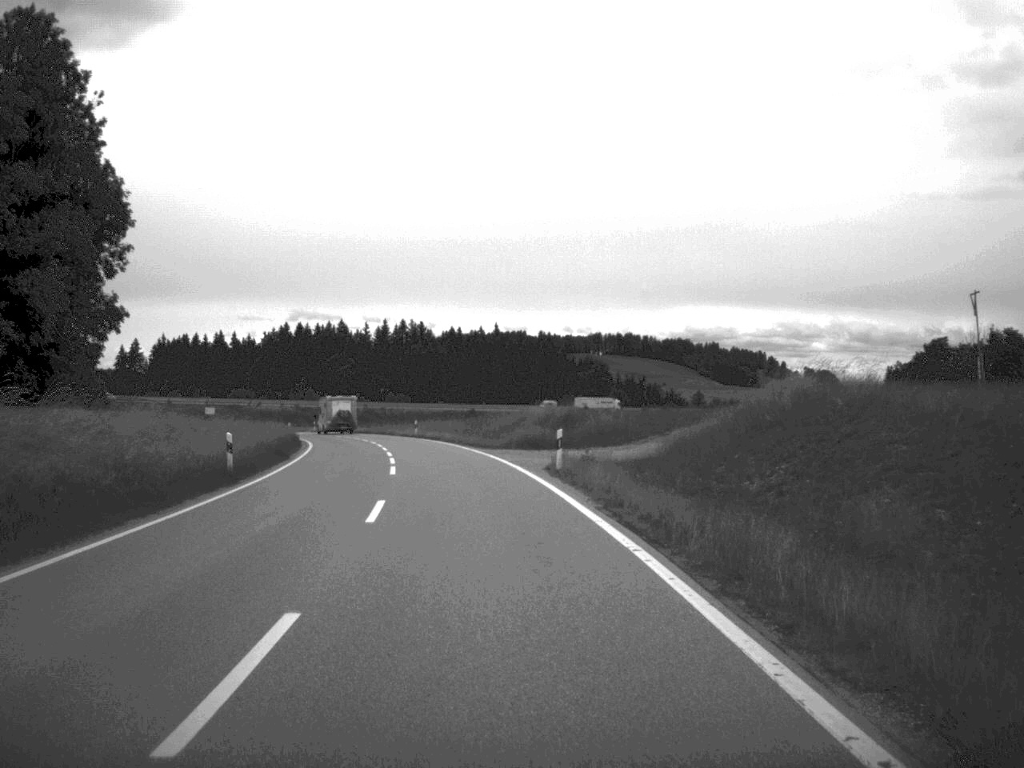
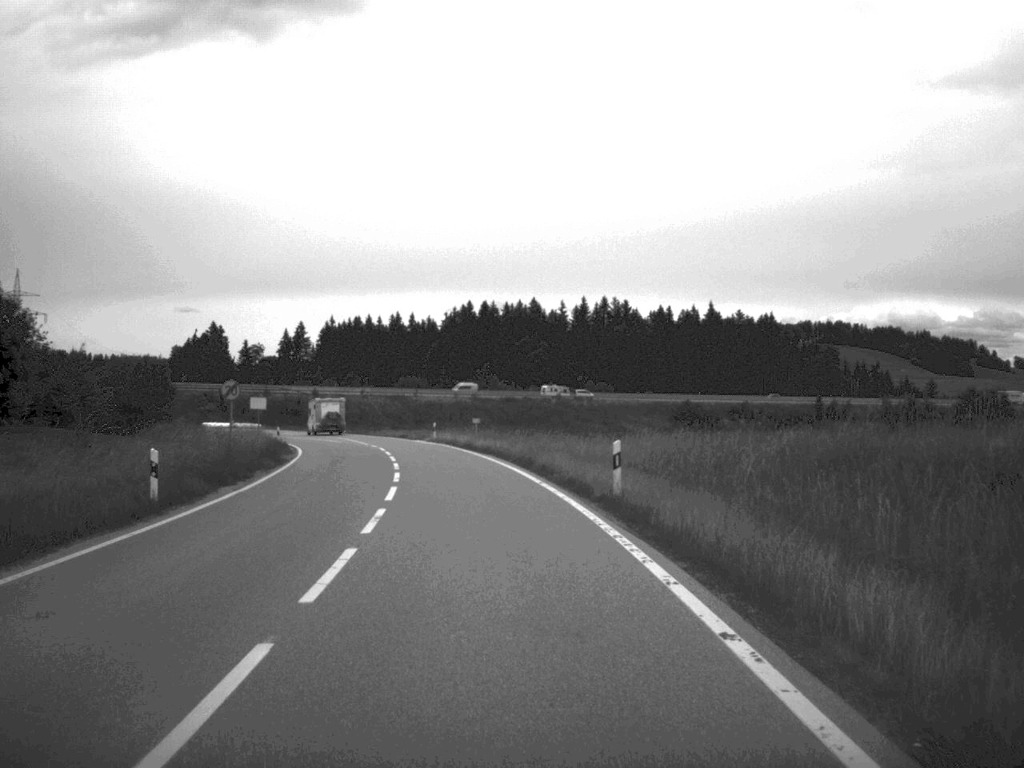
(-4.5, +54.7) m; -9°
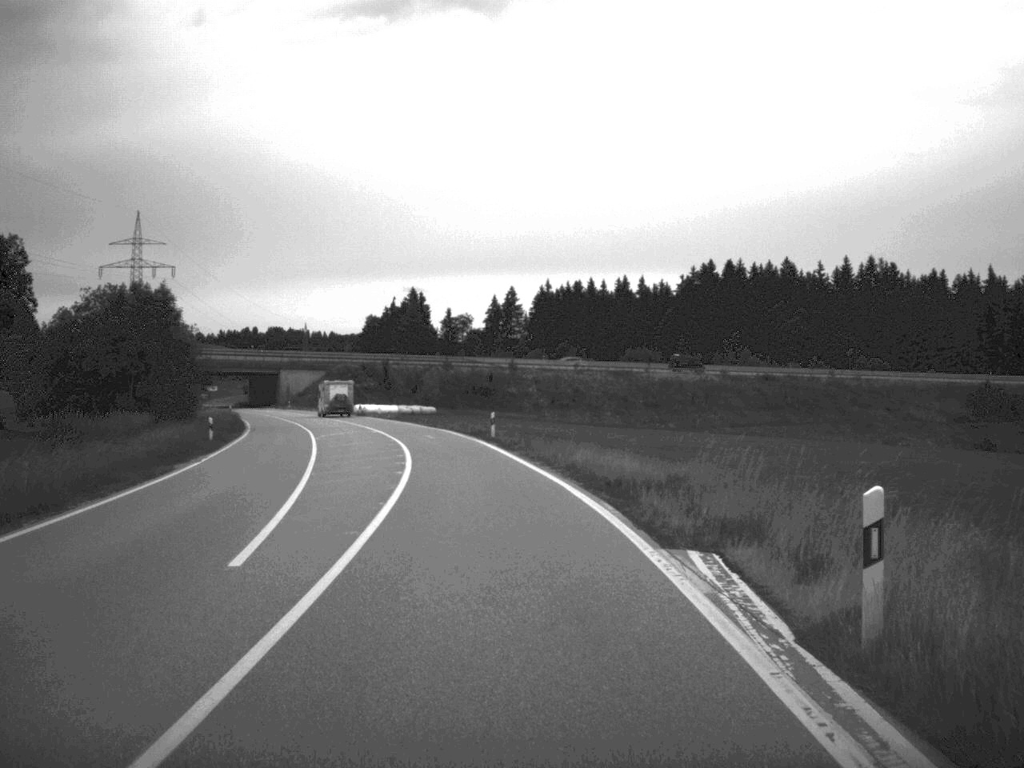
(-5.4, +59.5) m; -10°
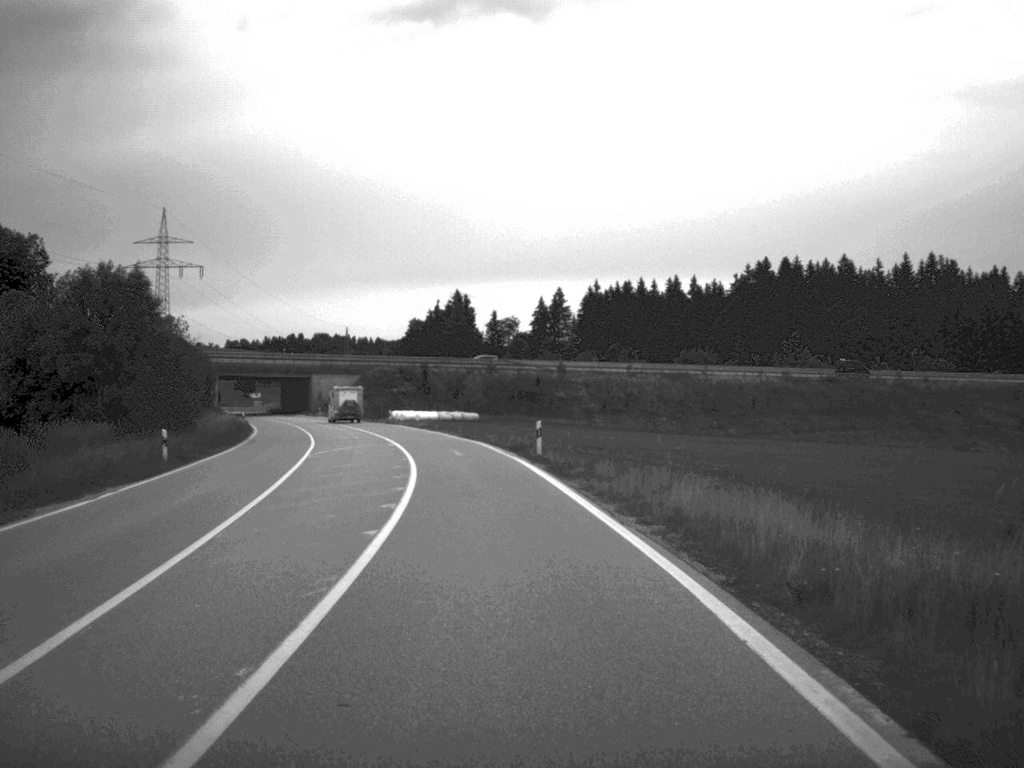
(-0.2, +11.8) m; -2°
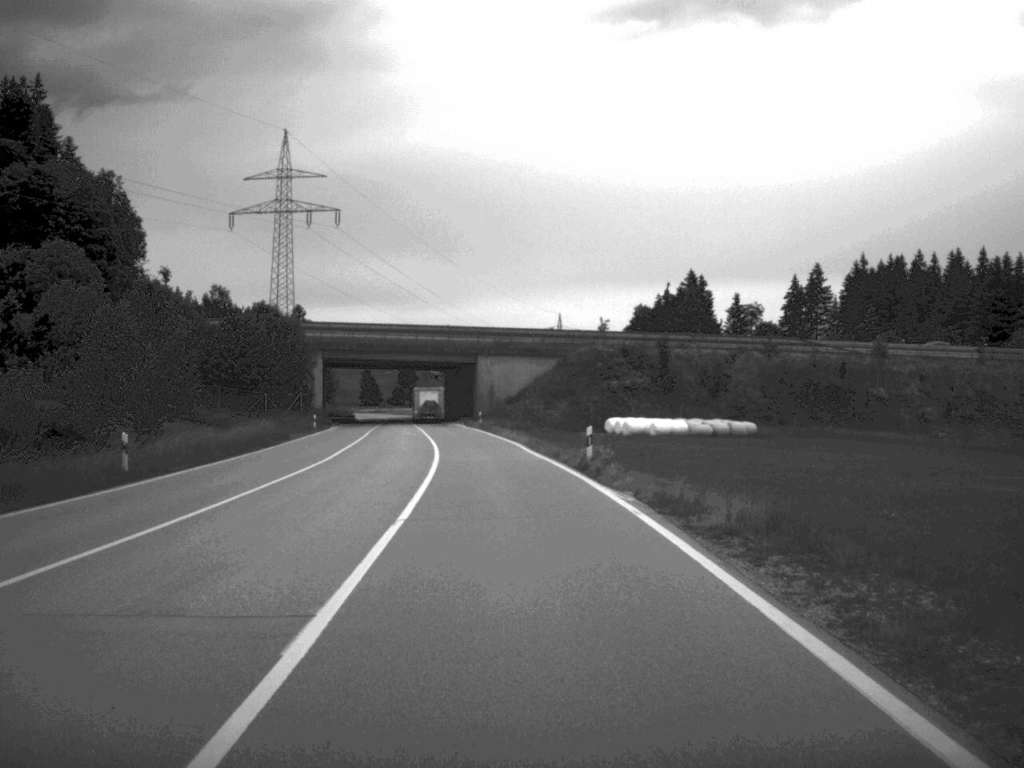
(-6.0, +62.4) m; -10°
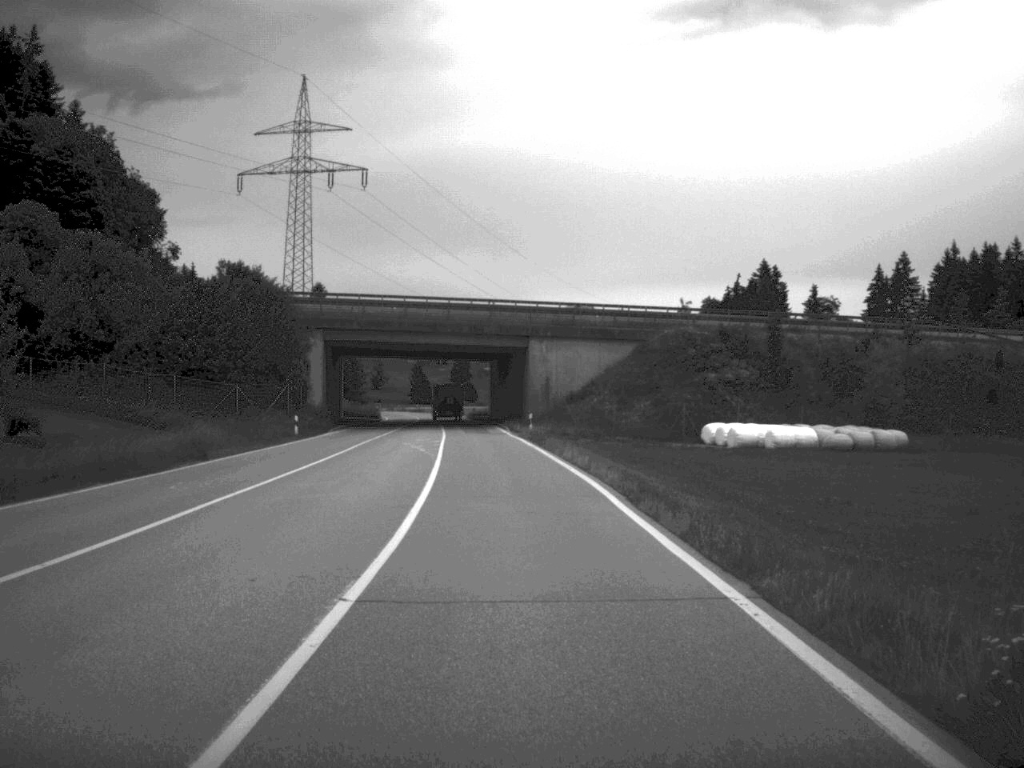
(-0.5, +24.1) m; -3°
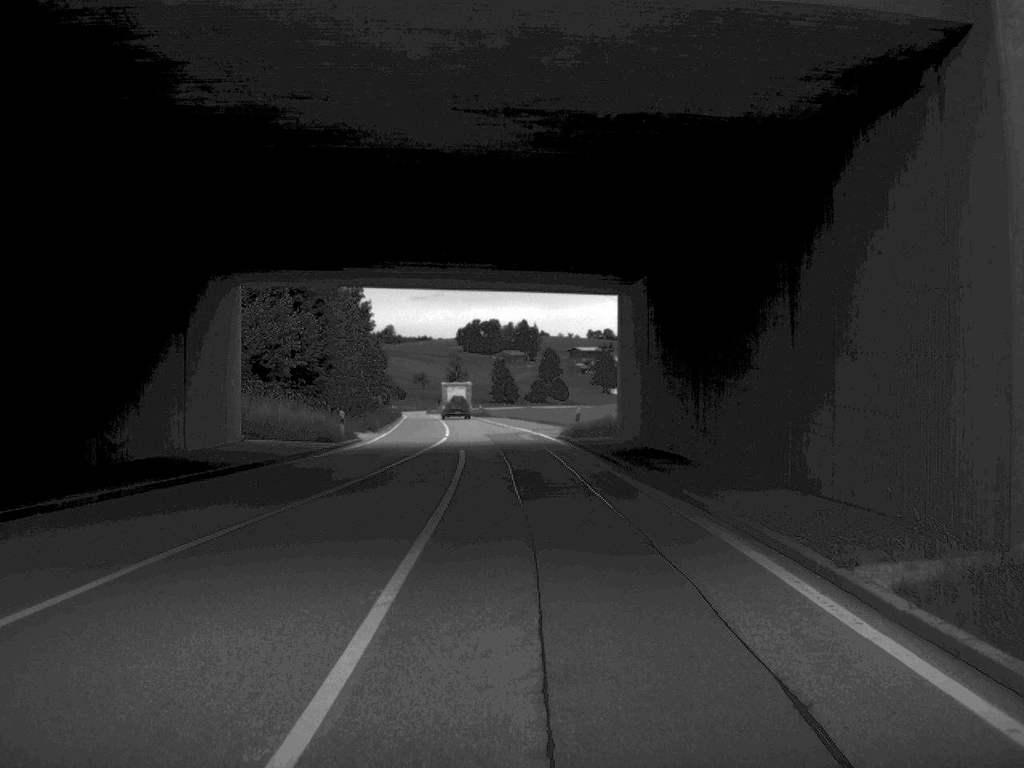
(-3.0, +64.1) m; -4°
